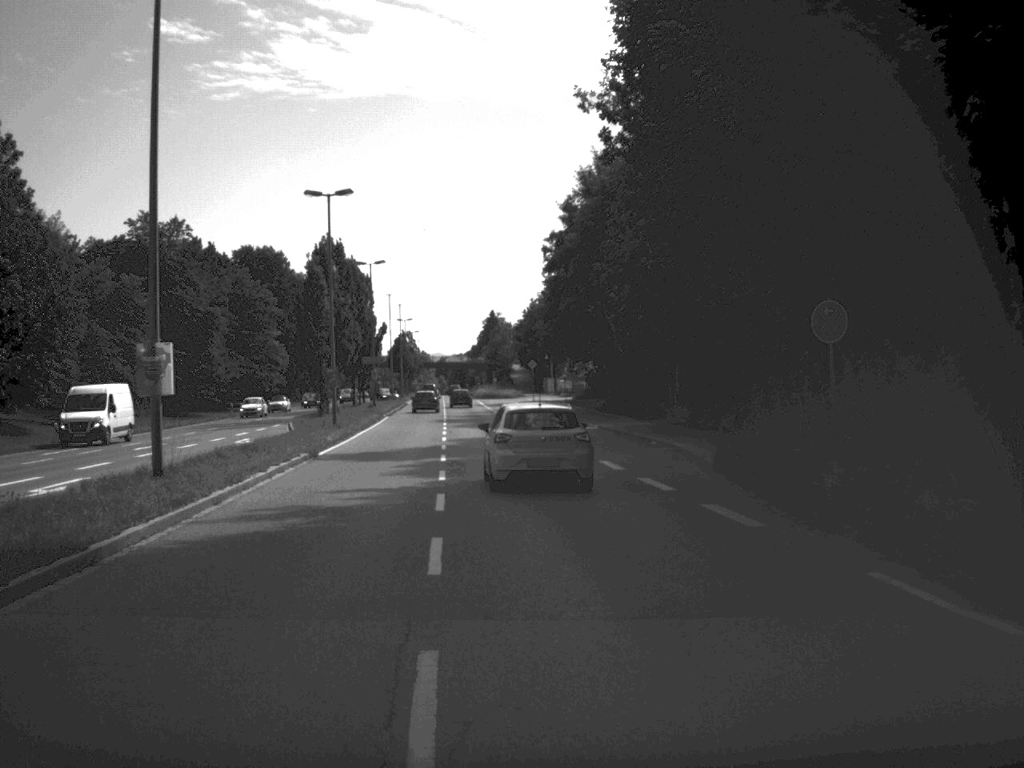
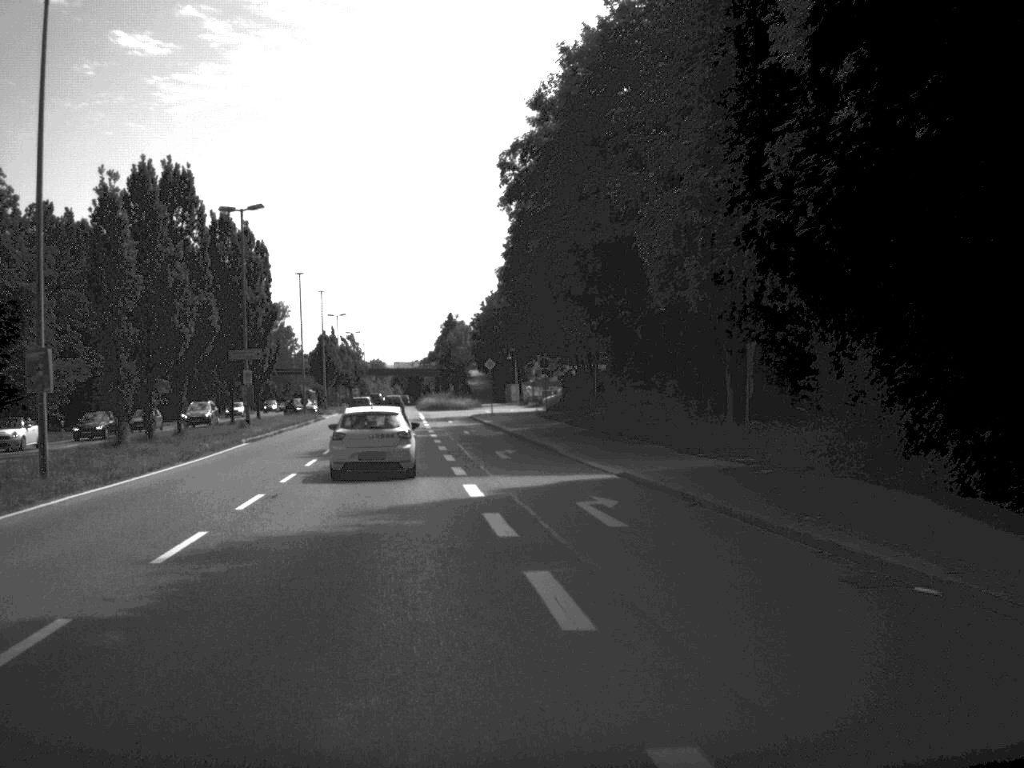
(+0.5, +29.8) m; +1°
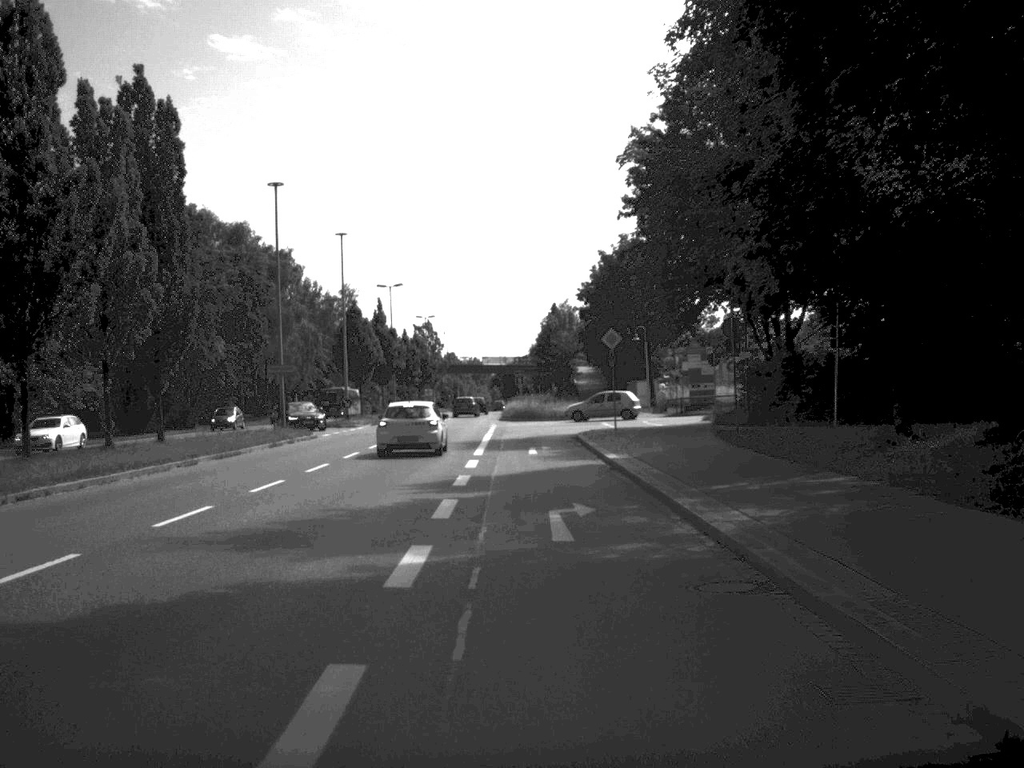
(-1.6, +39.2) m; -5°
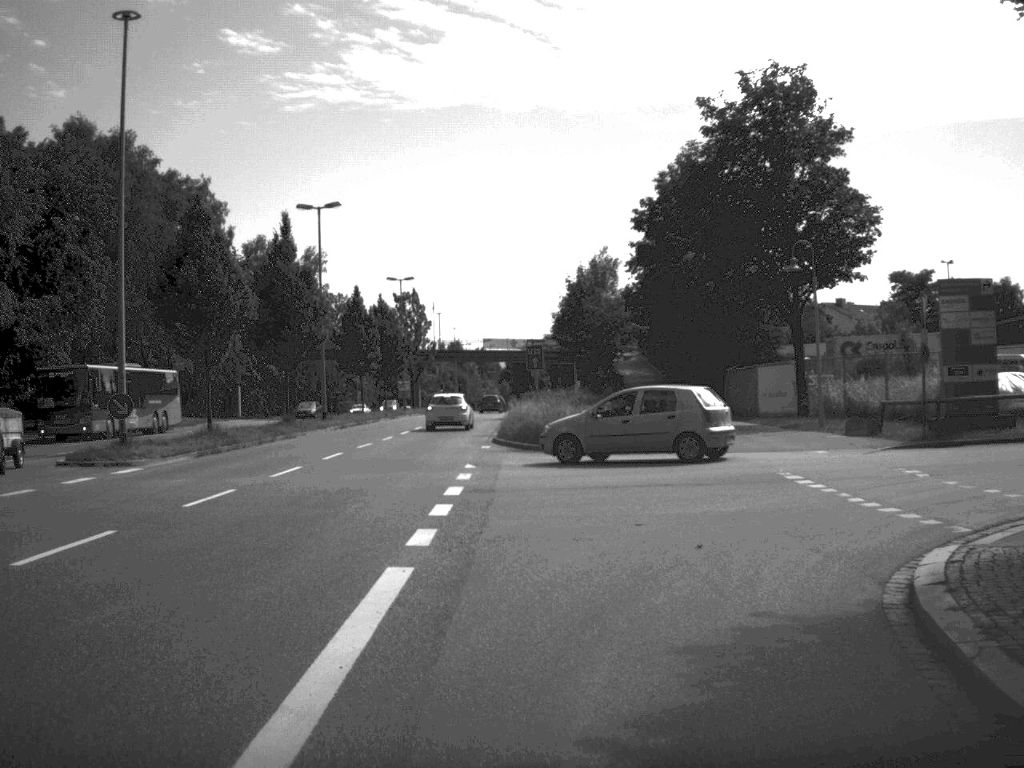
(-0.3, +39.8) m; -1°
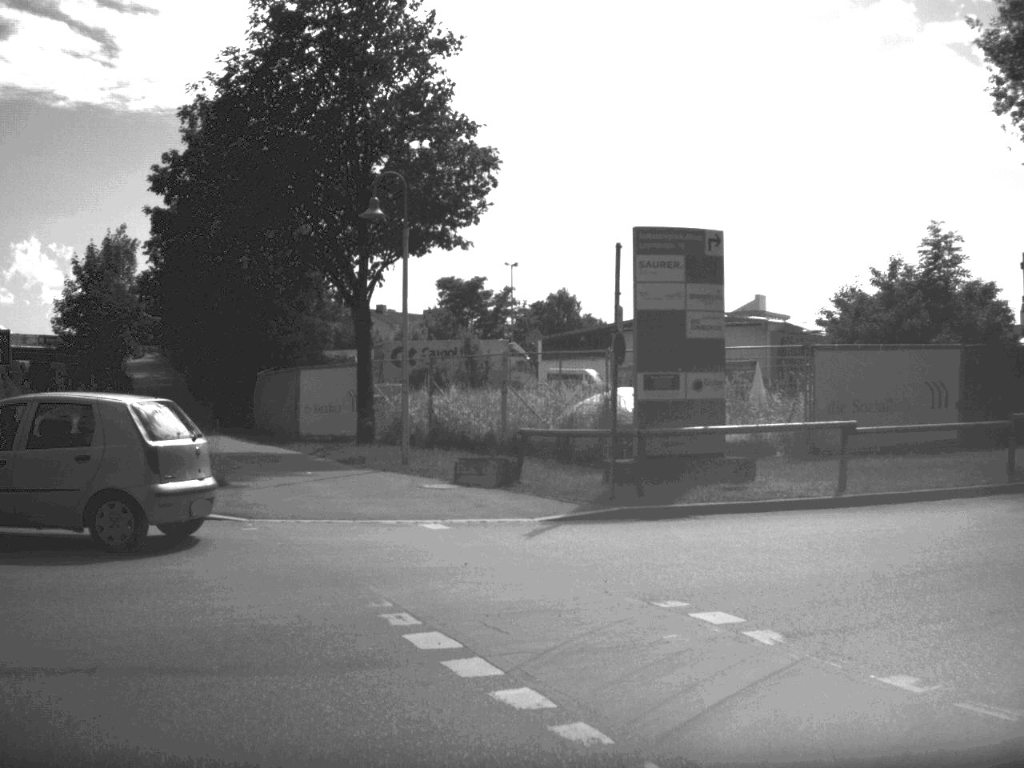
(+1.3, +12.1) m; +21°
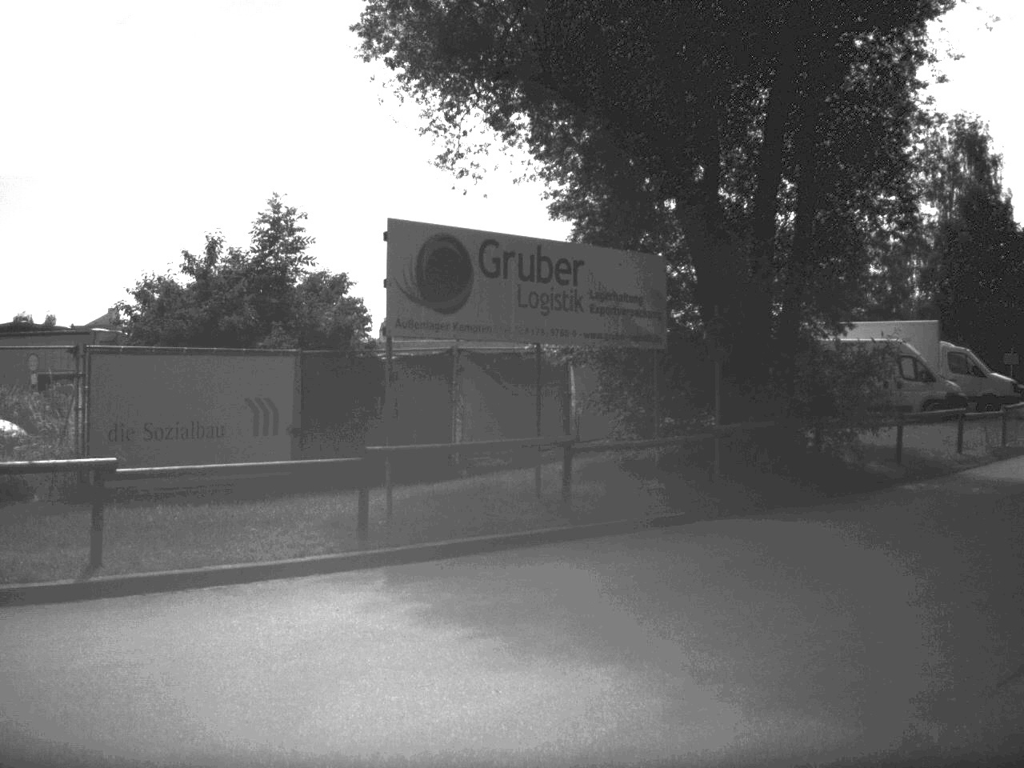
(+1.4, +5.7) m; +29°
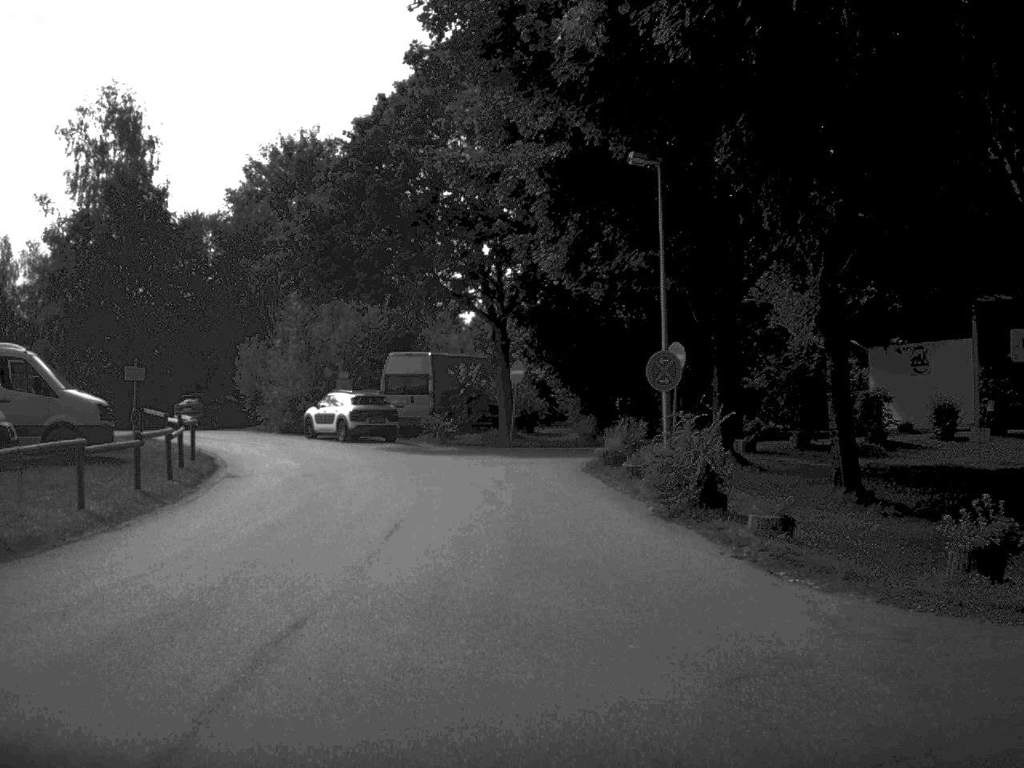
(+6.1, +12.9) m; +36°
